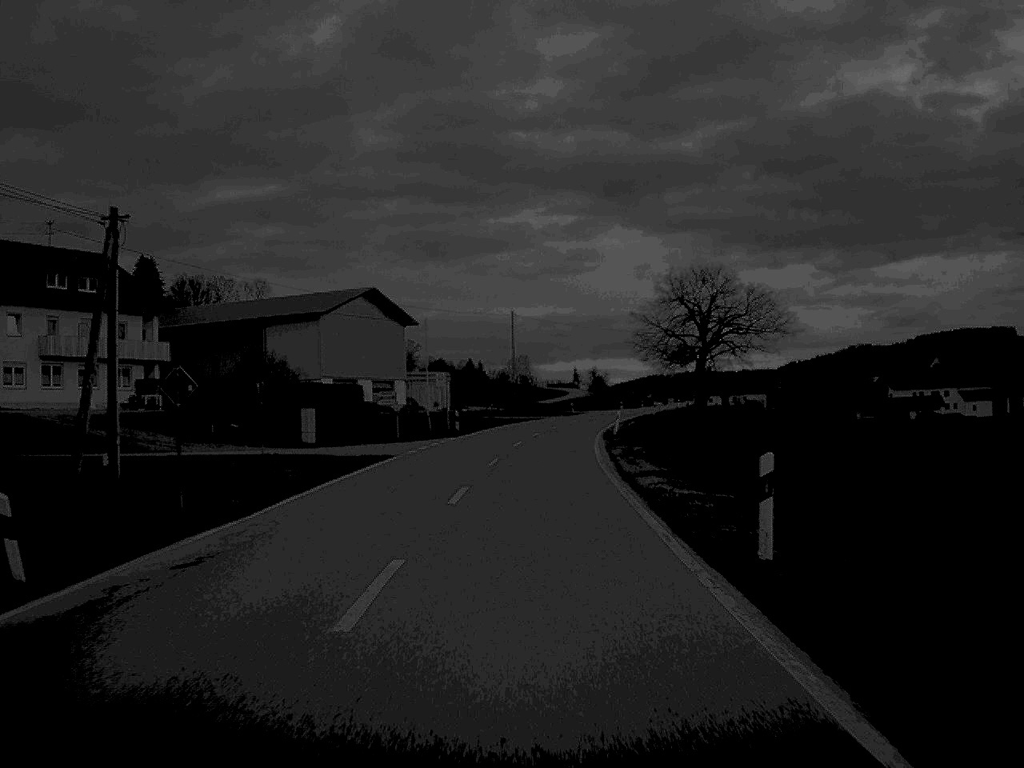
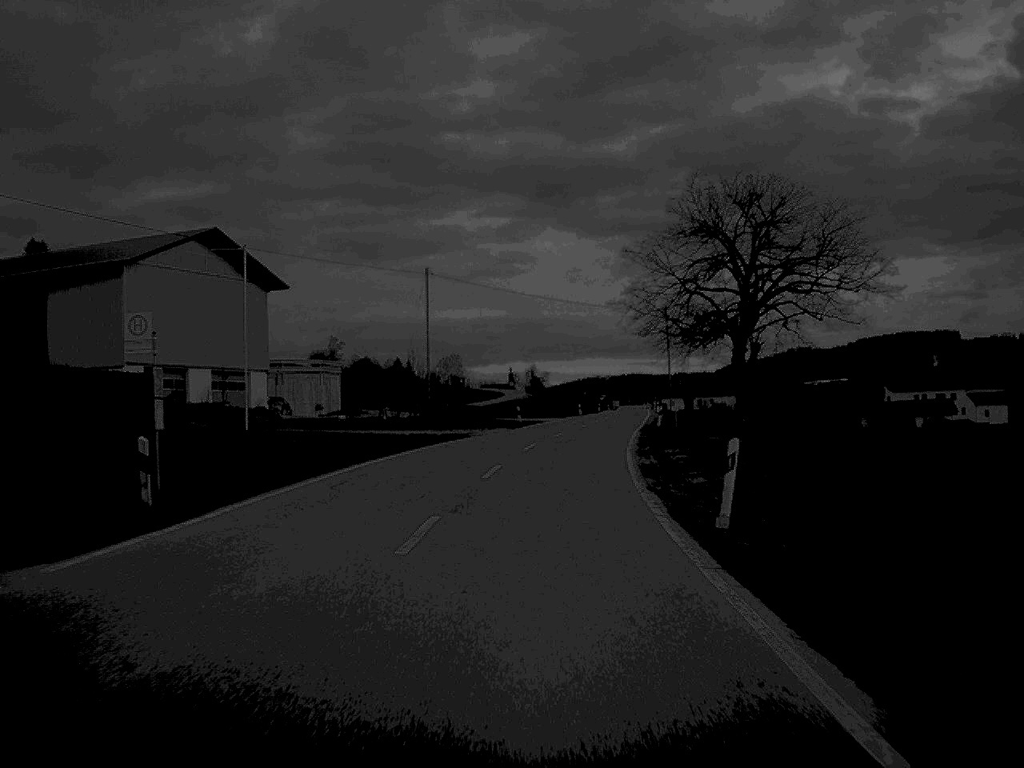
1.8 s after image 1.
(+0.9, +43.9) m; +3°
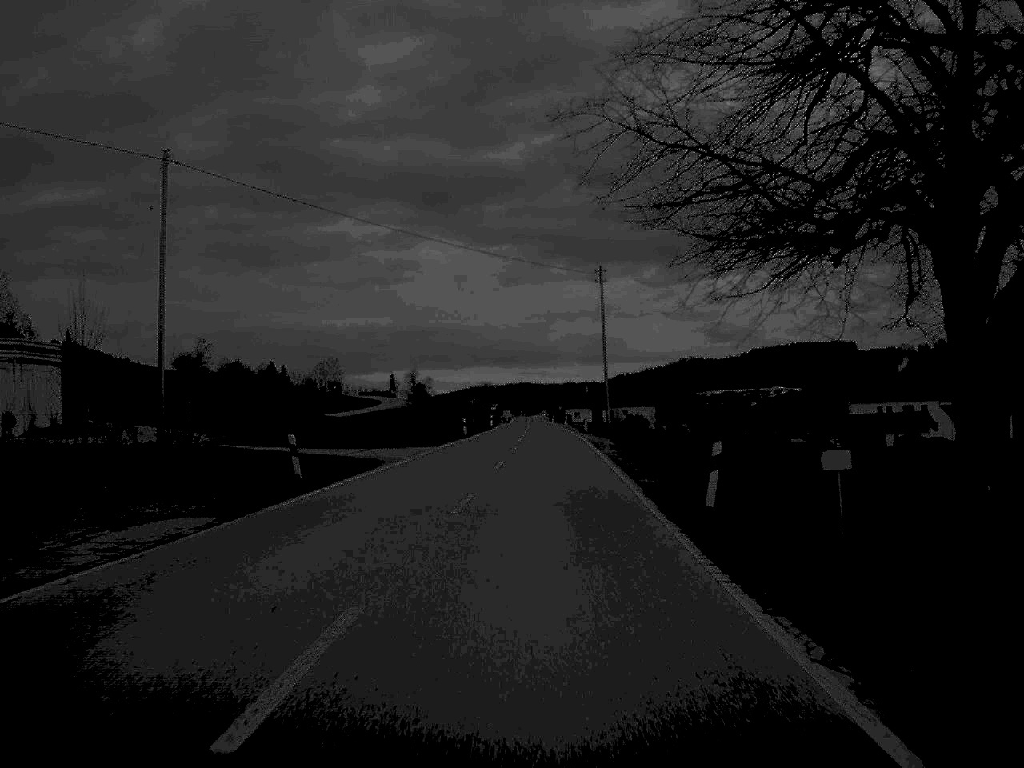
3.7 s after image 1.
(+1.9, +43.2) m; +5°
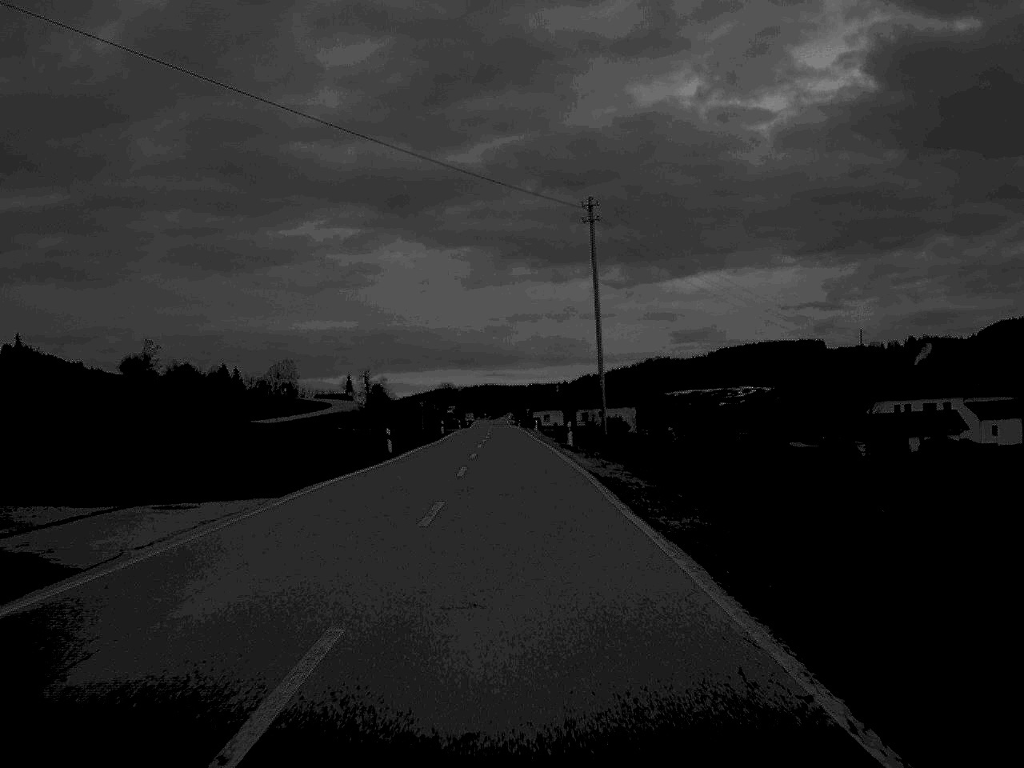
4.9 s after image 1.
(+0.4, +25.9) m; +2°
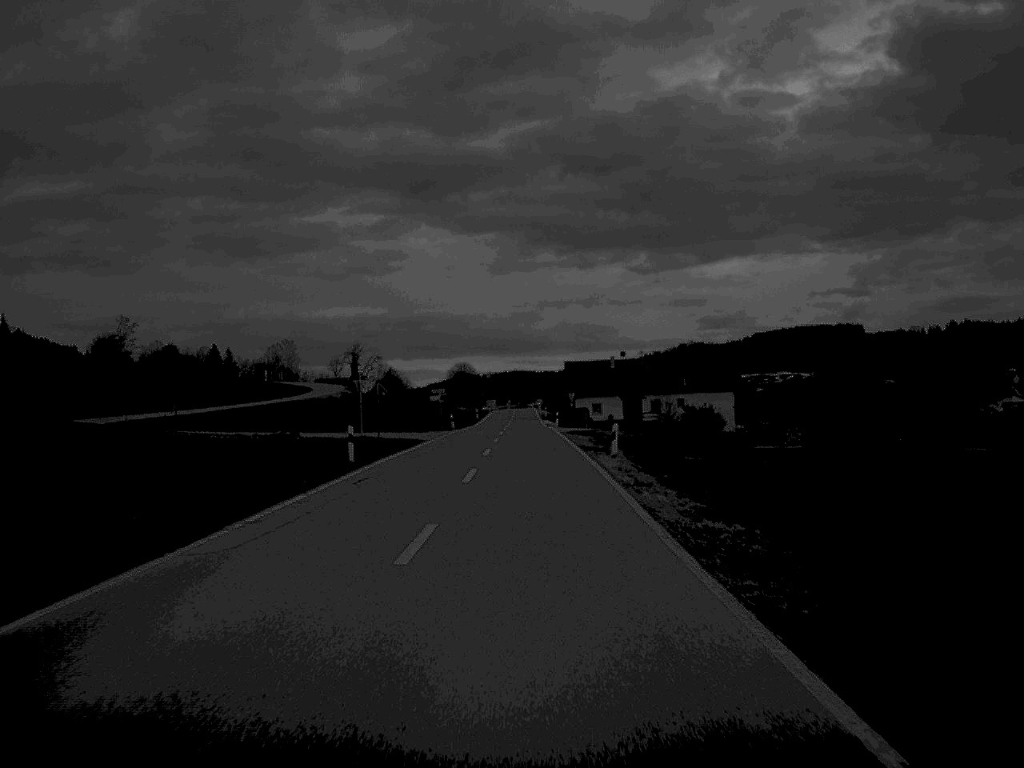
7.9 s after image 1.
(-0.9, +65.1) m; -1°
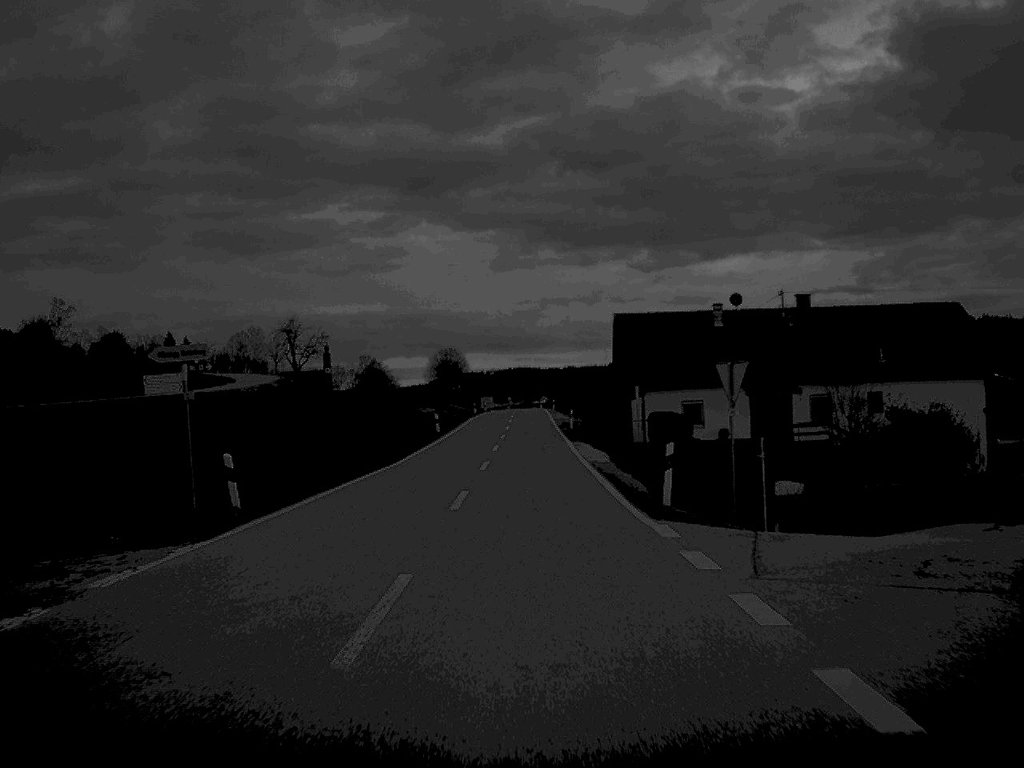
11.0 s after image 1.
(-0.1, +66.5) m; 0°
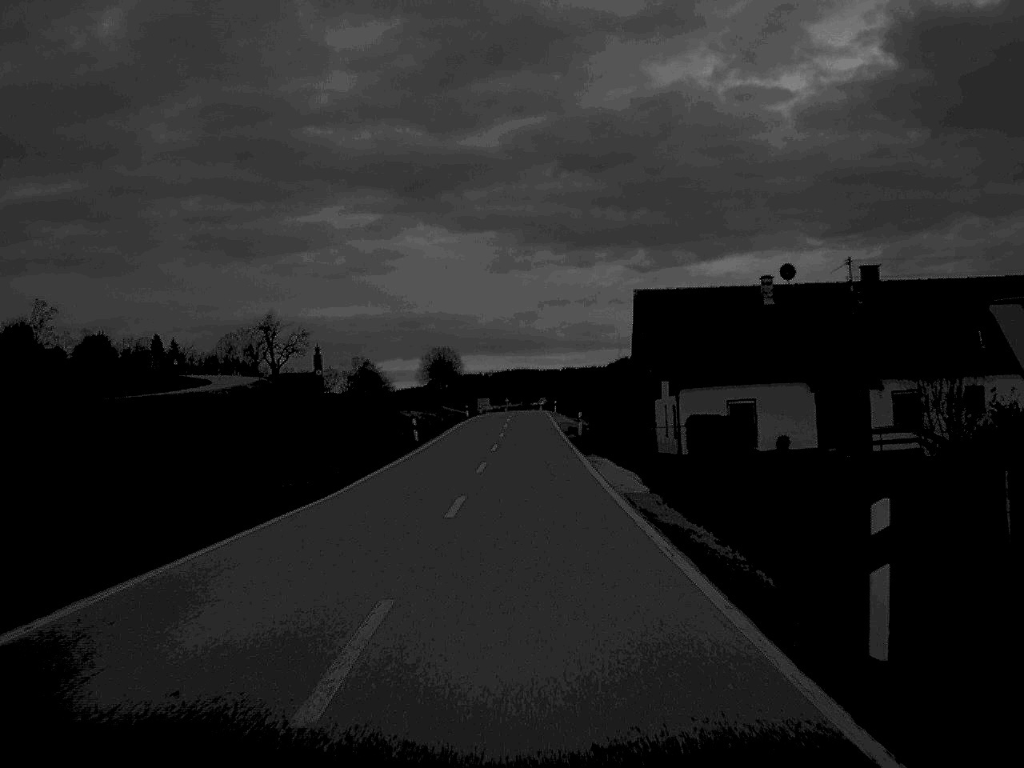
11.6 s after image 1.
(0.0, +12.7) m; 0°
